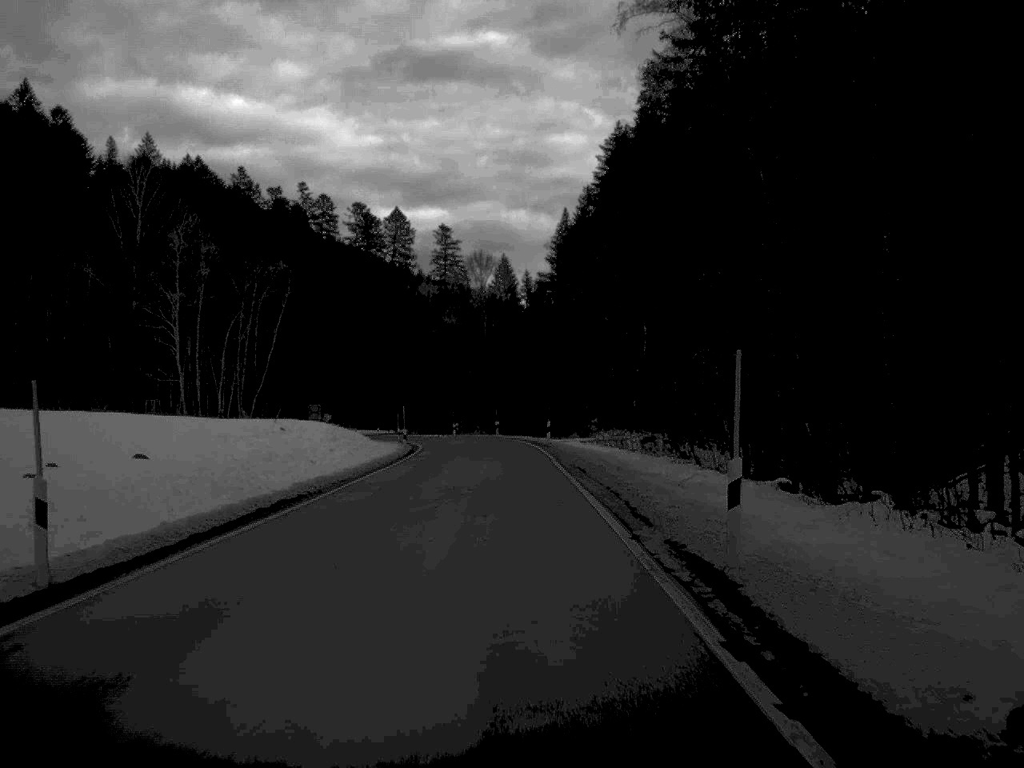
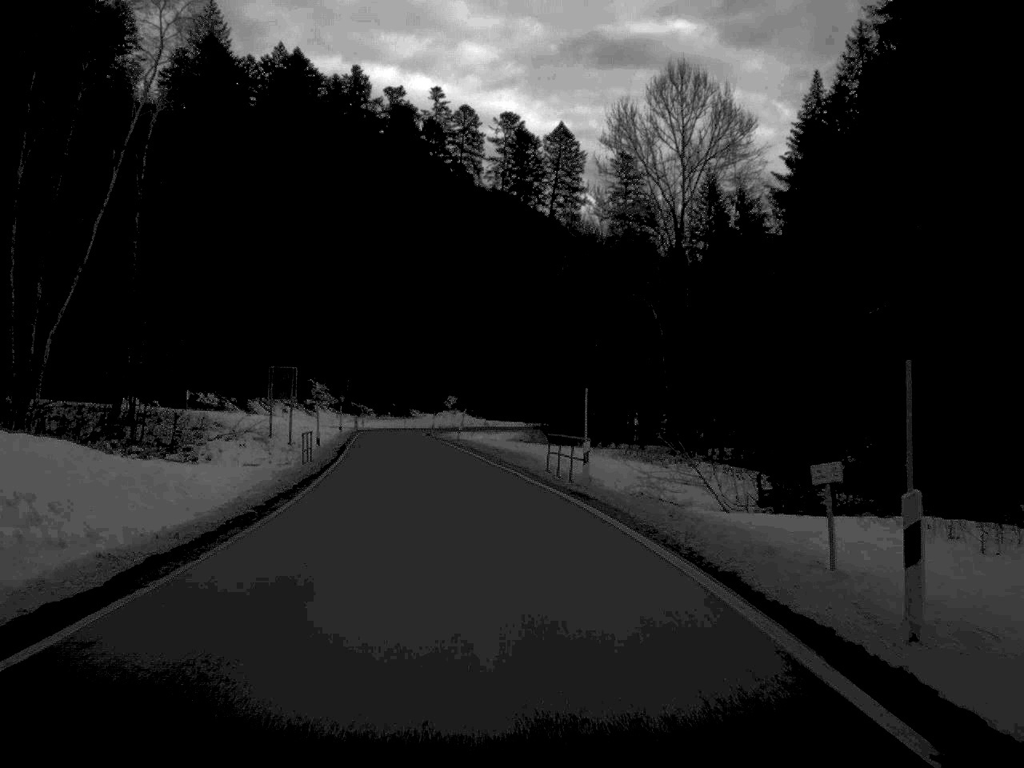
(-3.4, +75.1) m; -9°
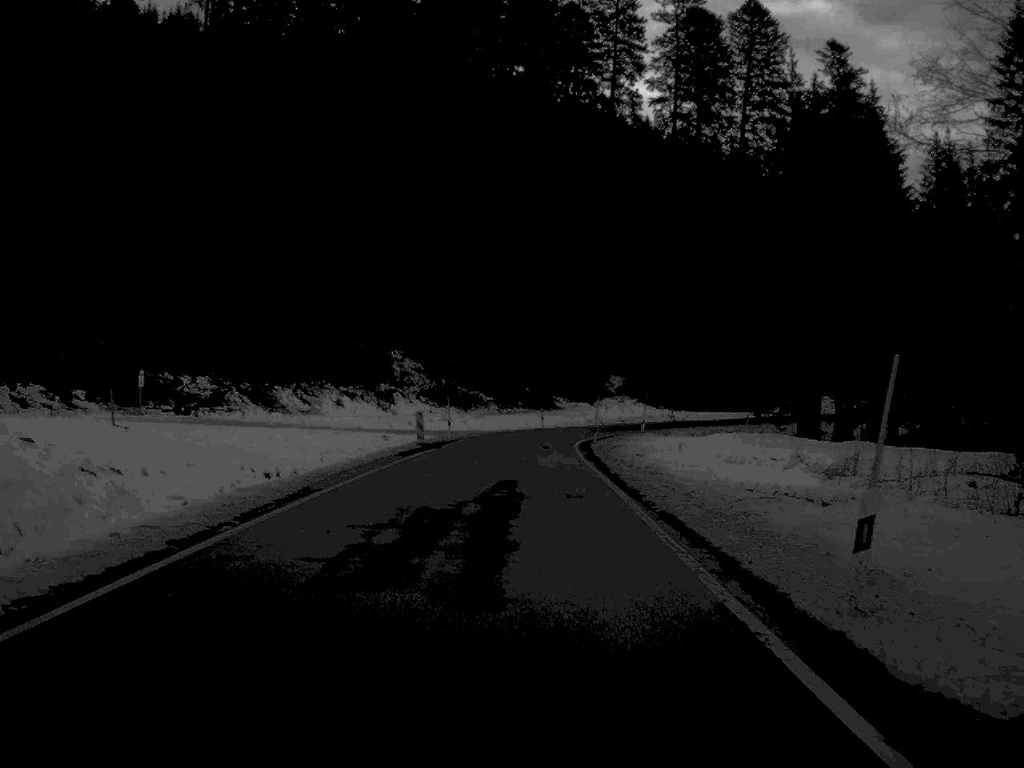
(-4.8, +61.0) m; -6°
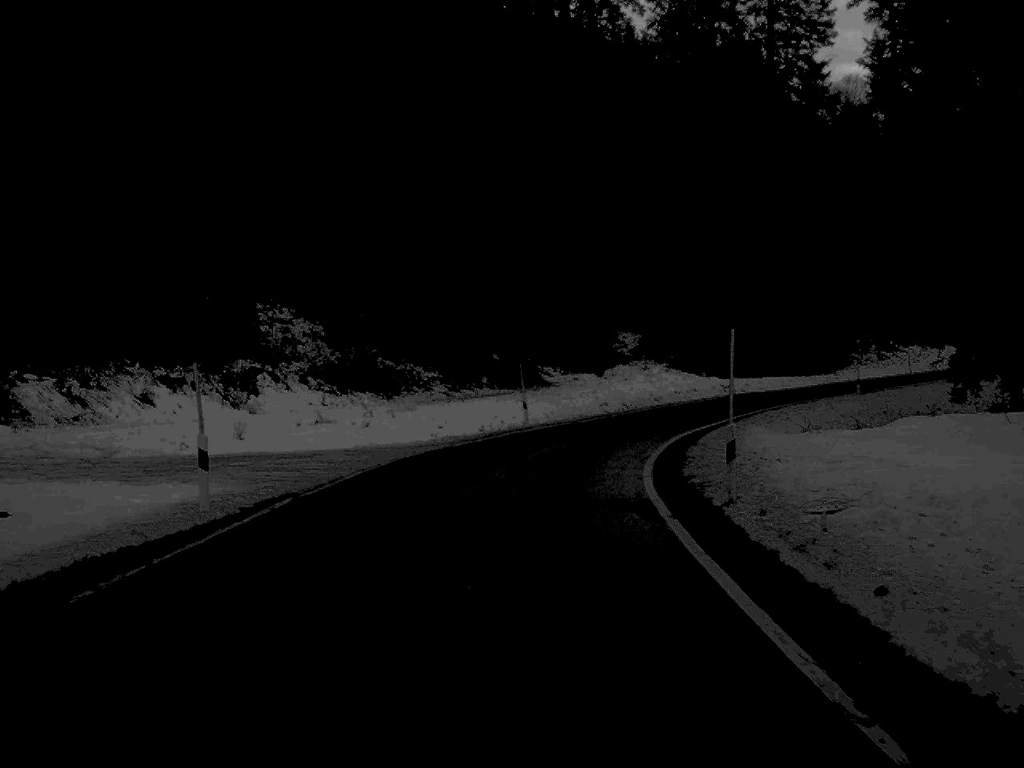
(+0.2, +41.0) m; +1°
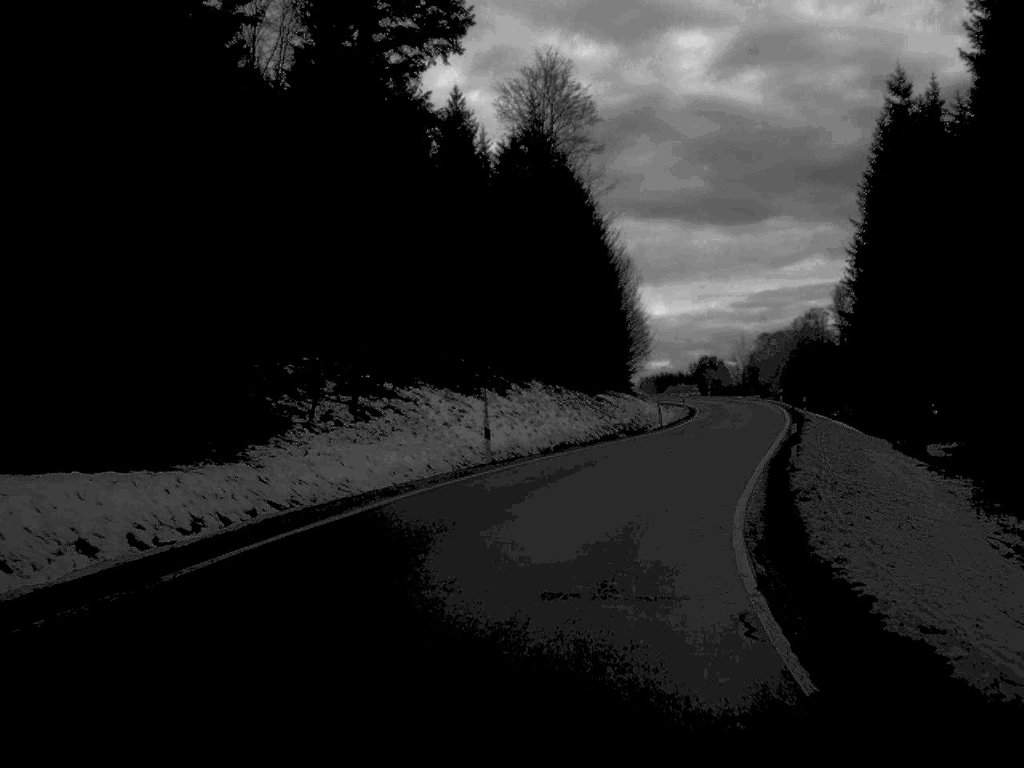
(+13.7, +61.4) m; +30°
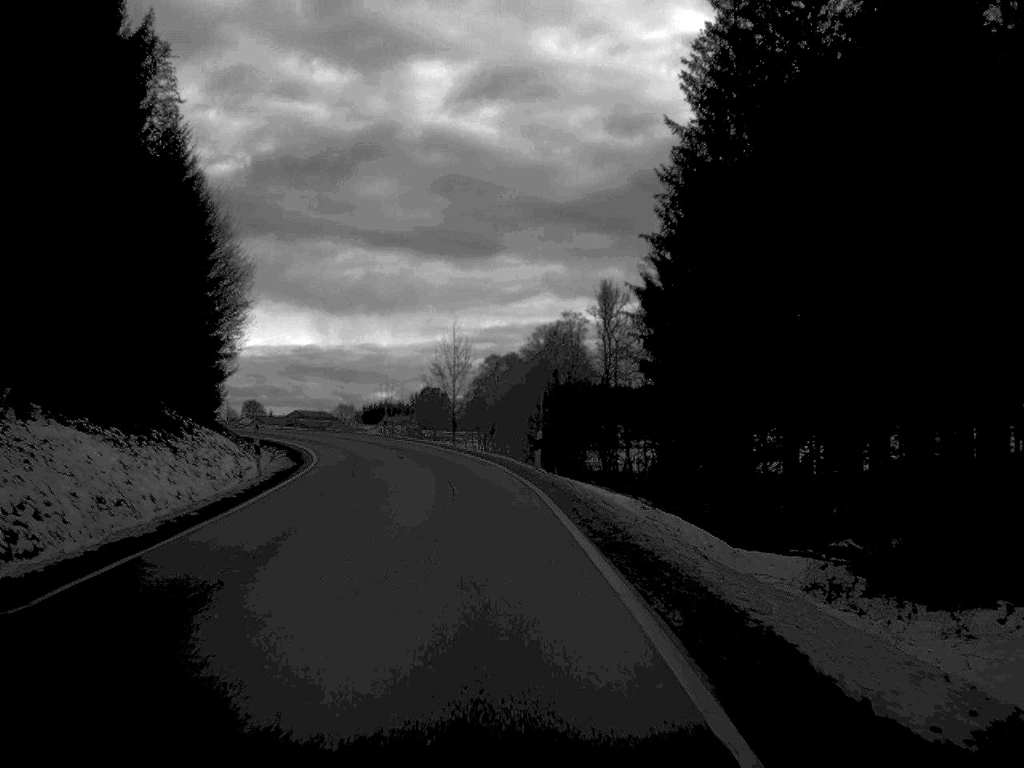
(+10.5, +59.5) m; +11°
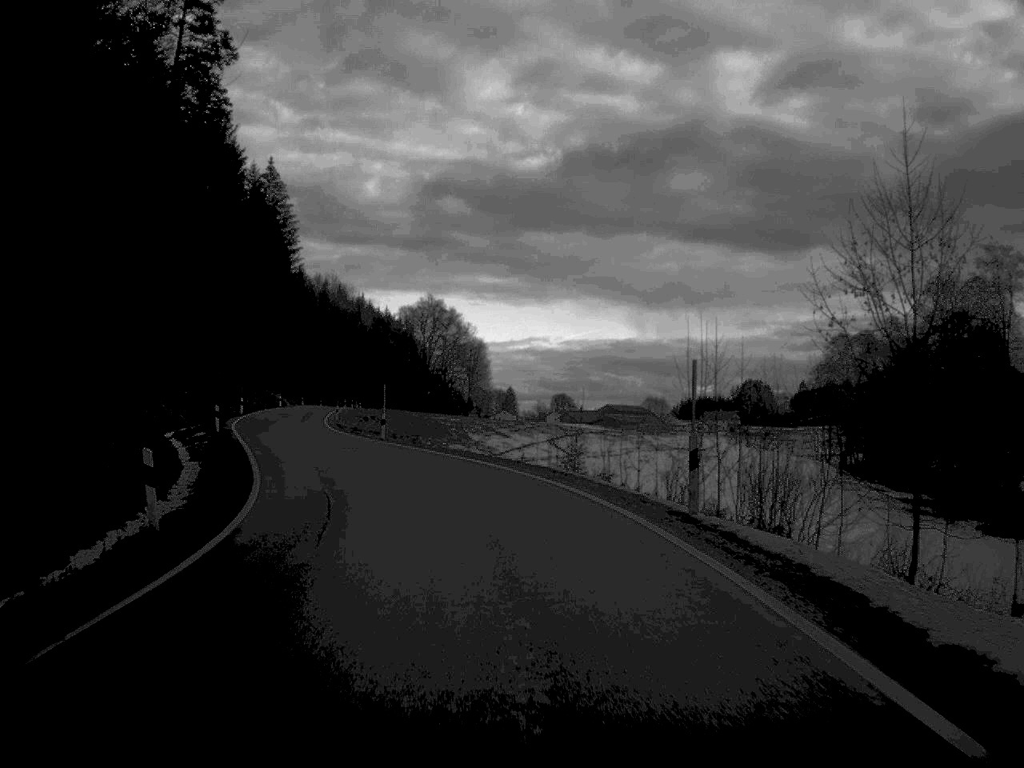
(-5.6, +50.5) m; -15°
